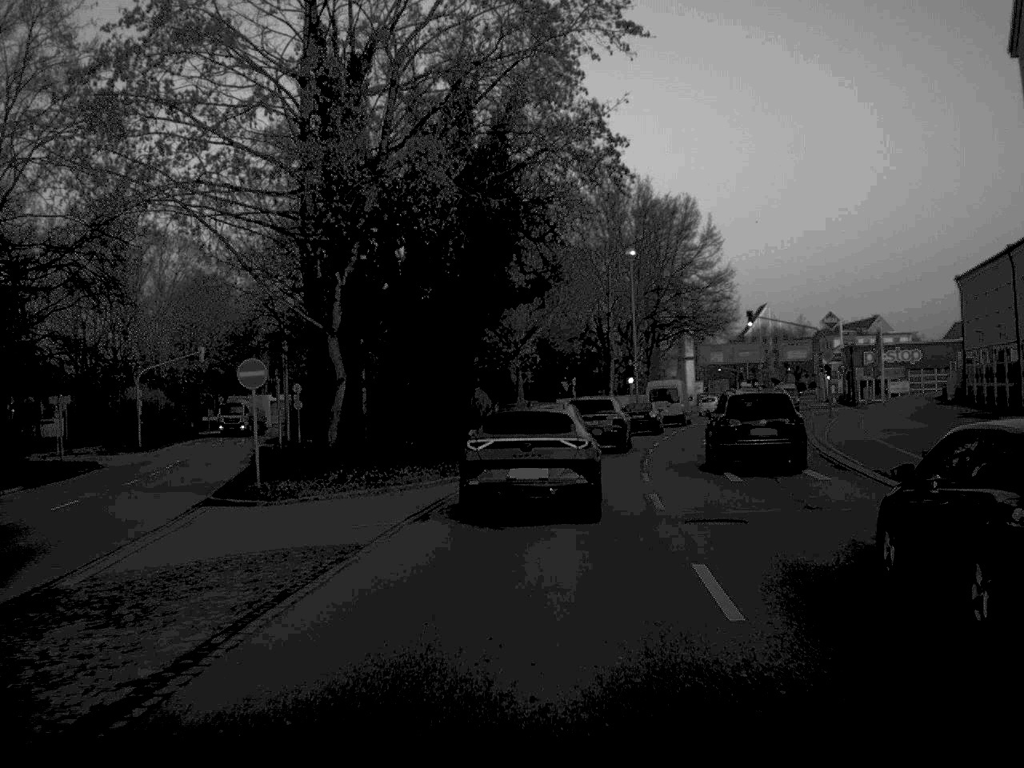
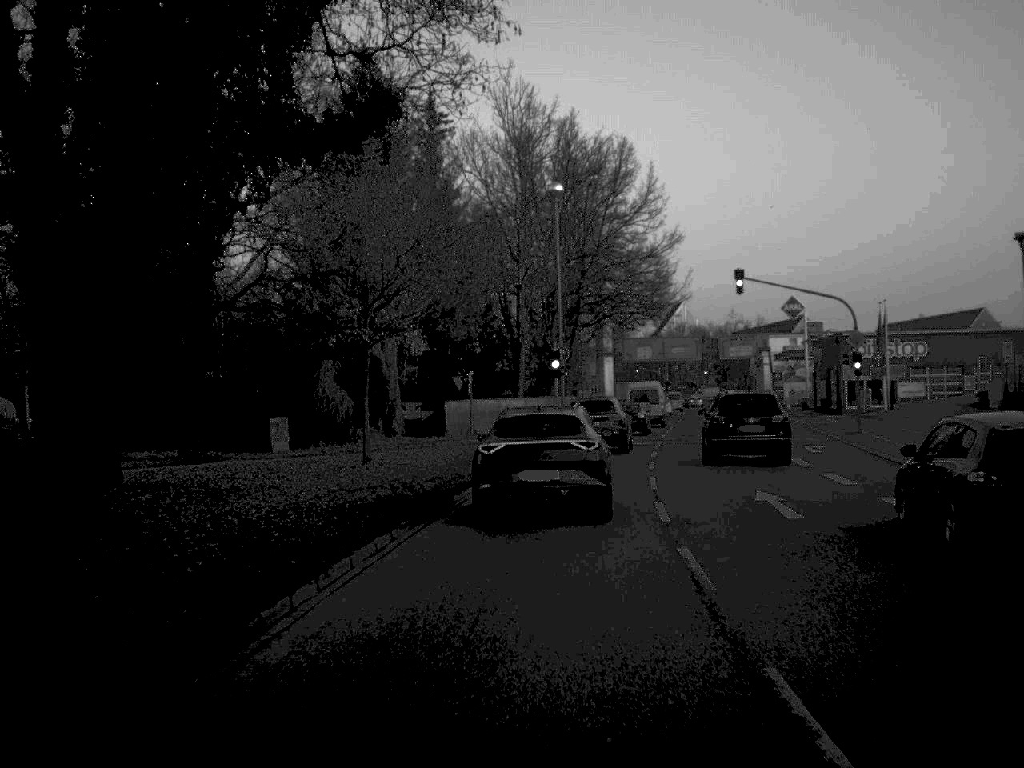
(+1.0, +25.5) m; +5°
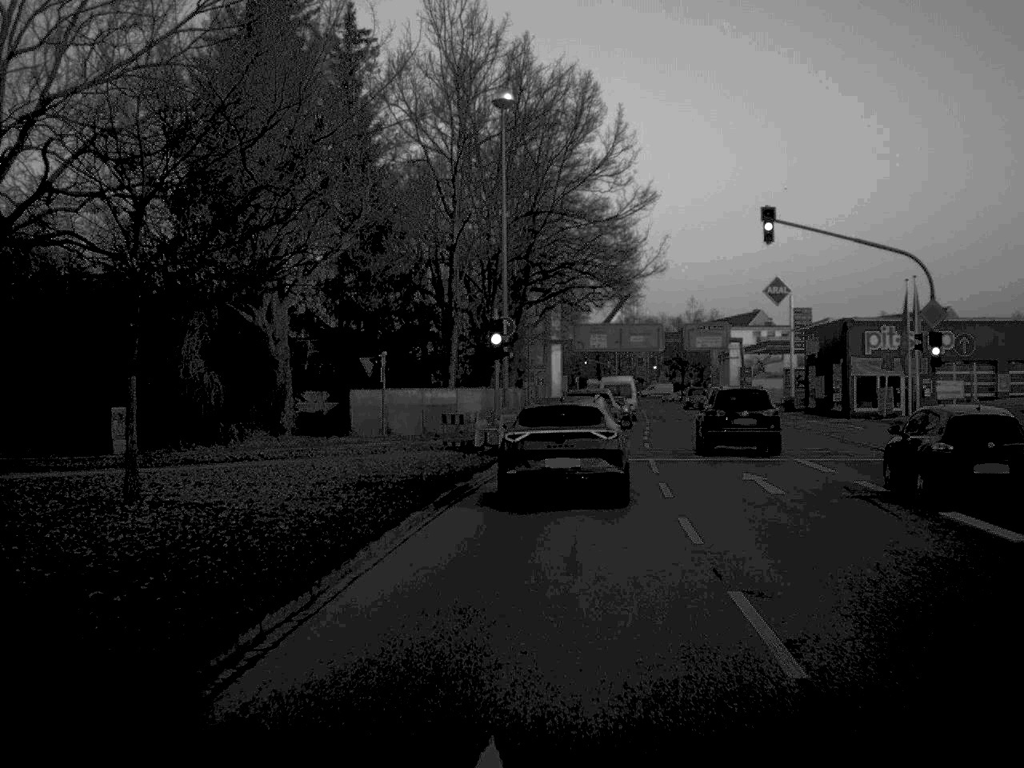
(+0.4, +15.4) m; +3°
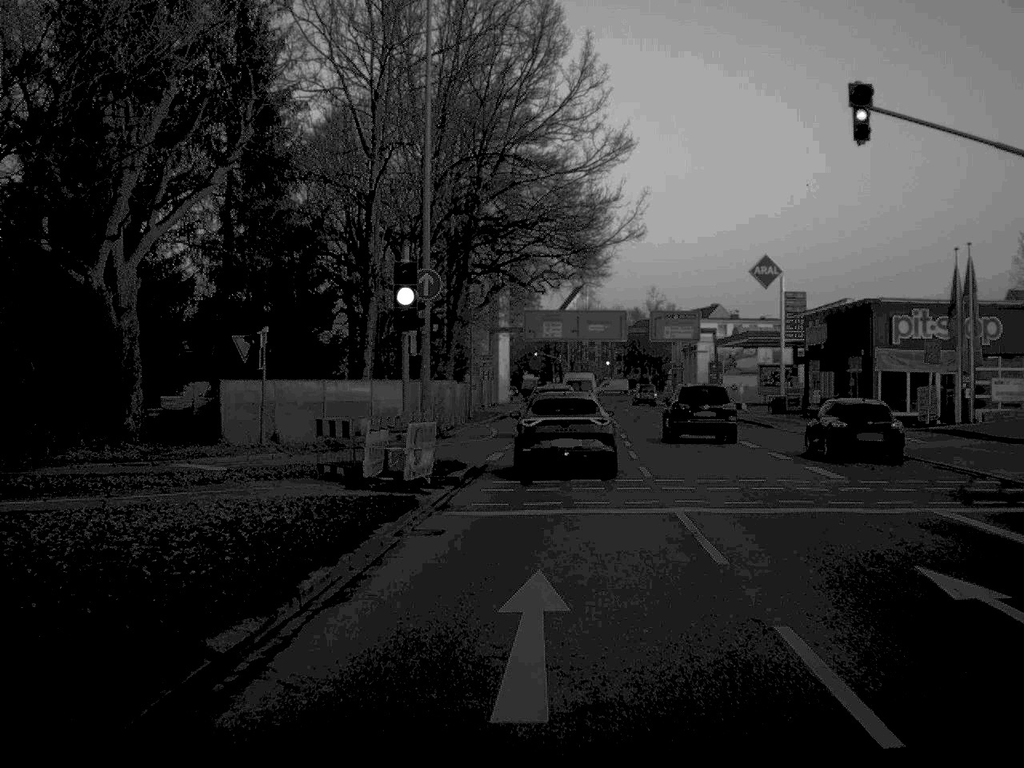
(+0.3, +13.4) m; +2°
